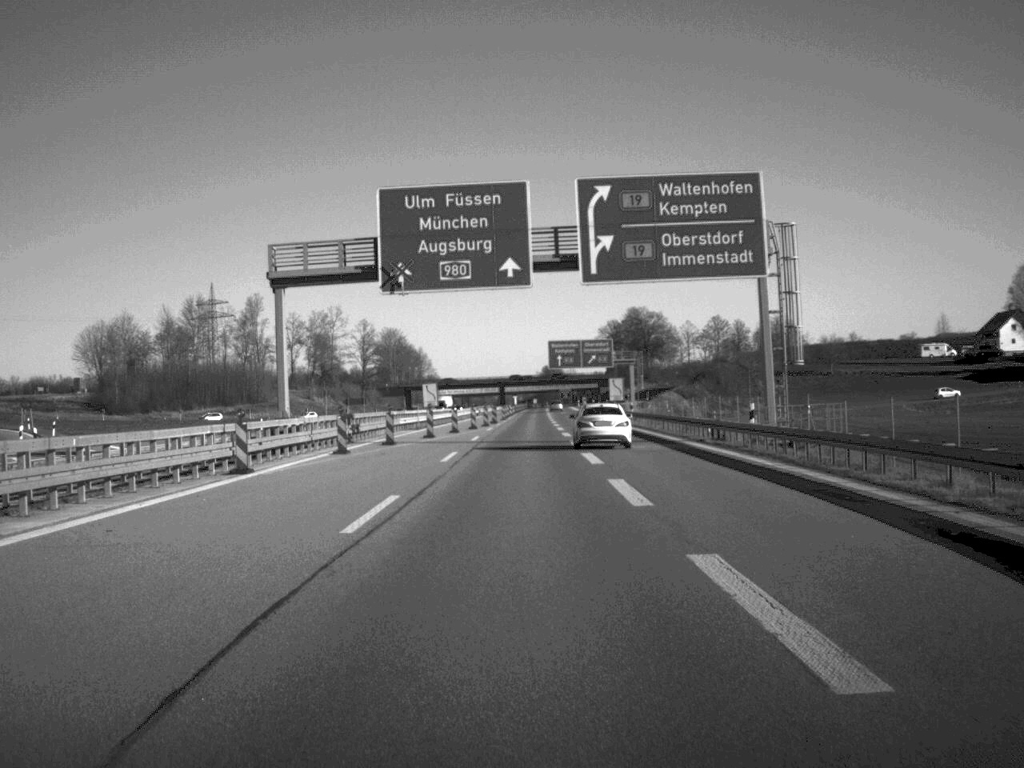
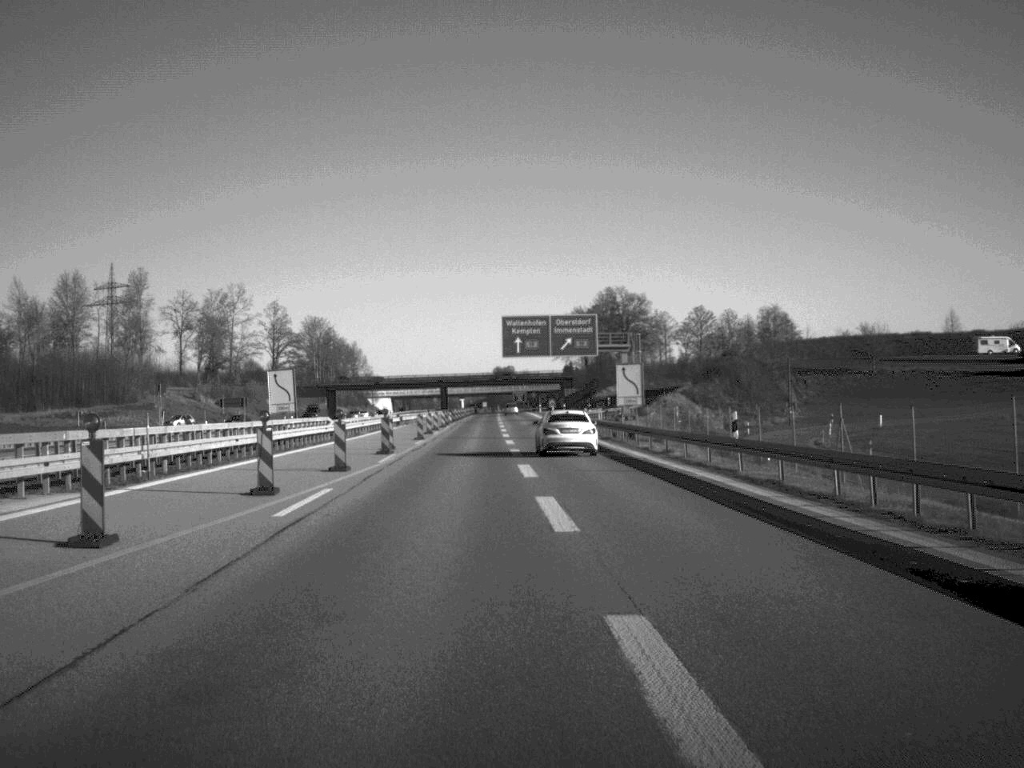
(+0.7, +51.0) m; +2°
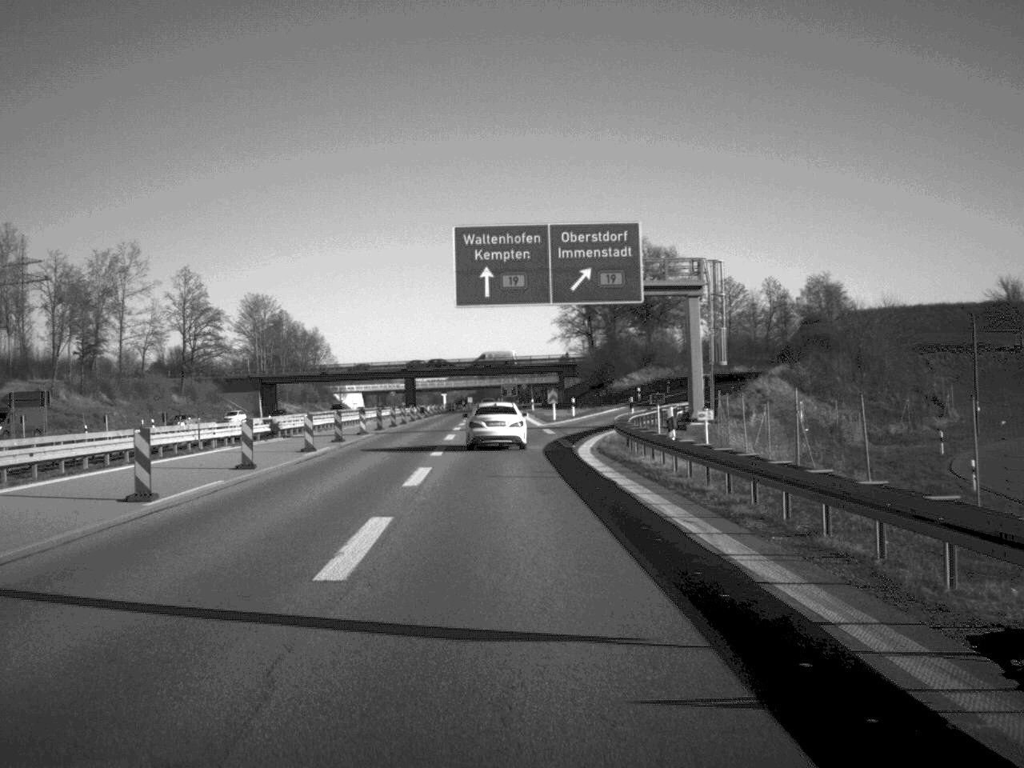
(+0.6, +52.2) m; 0°
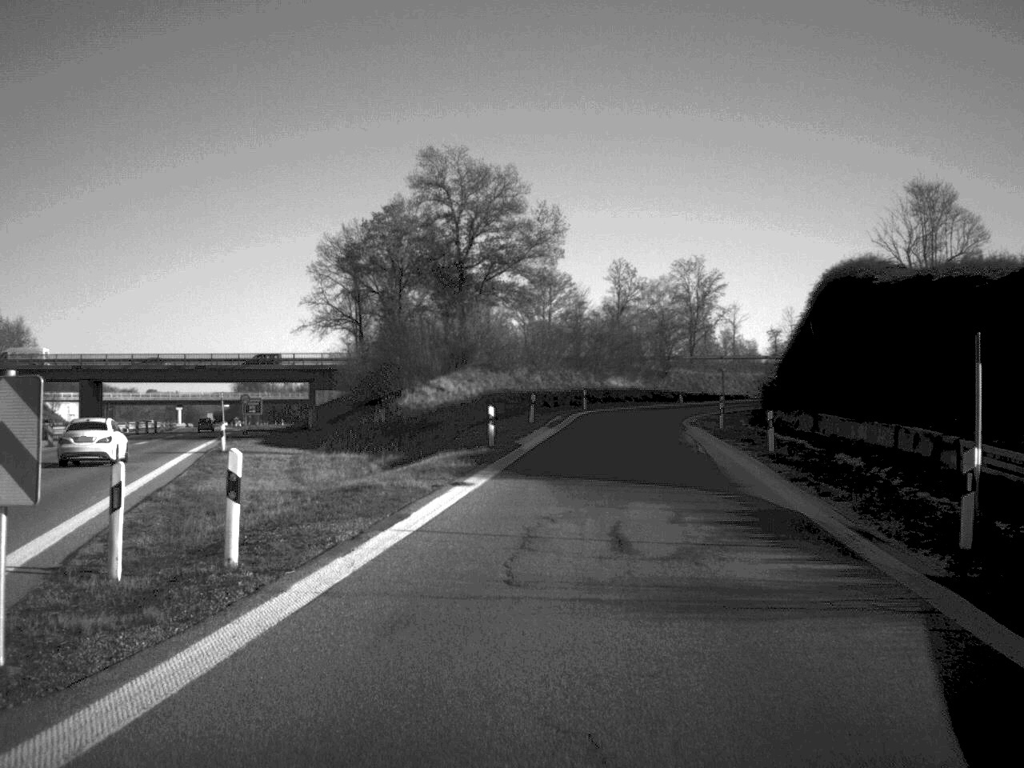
(+3.3, +61.1) m; +11°
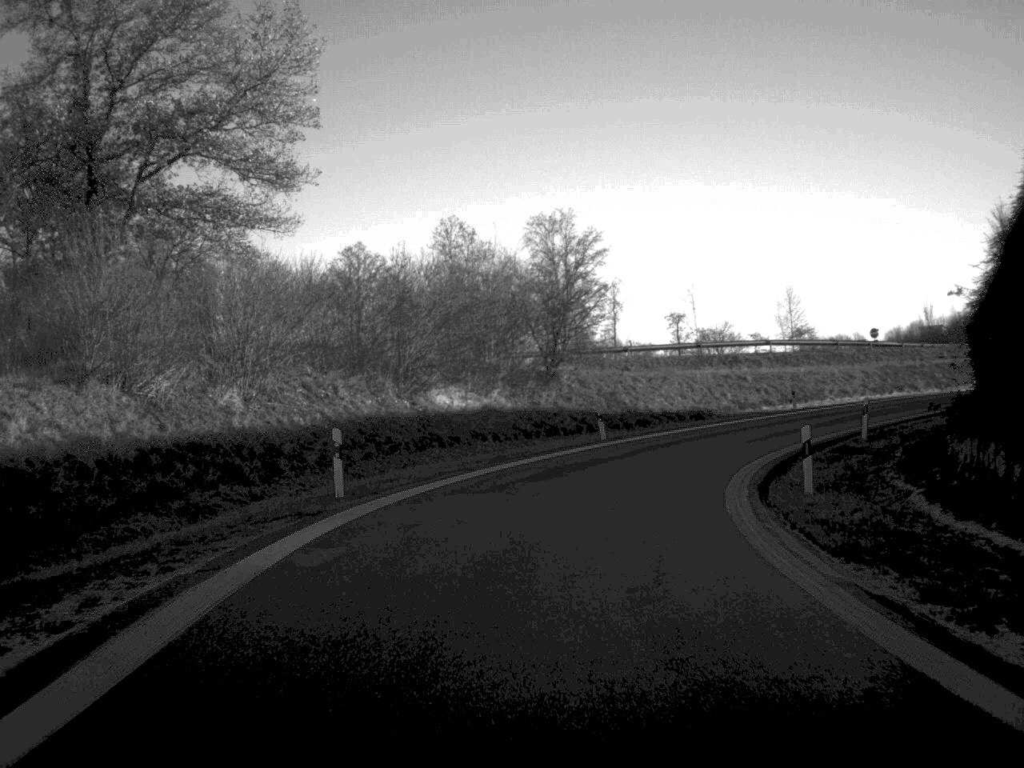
(+3.1, +45.3) m; +7°
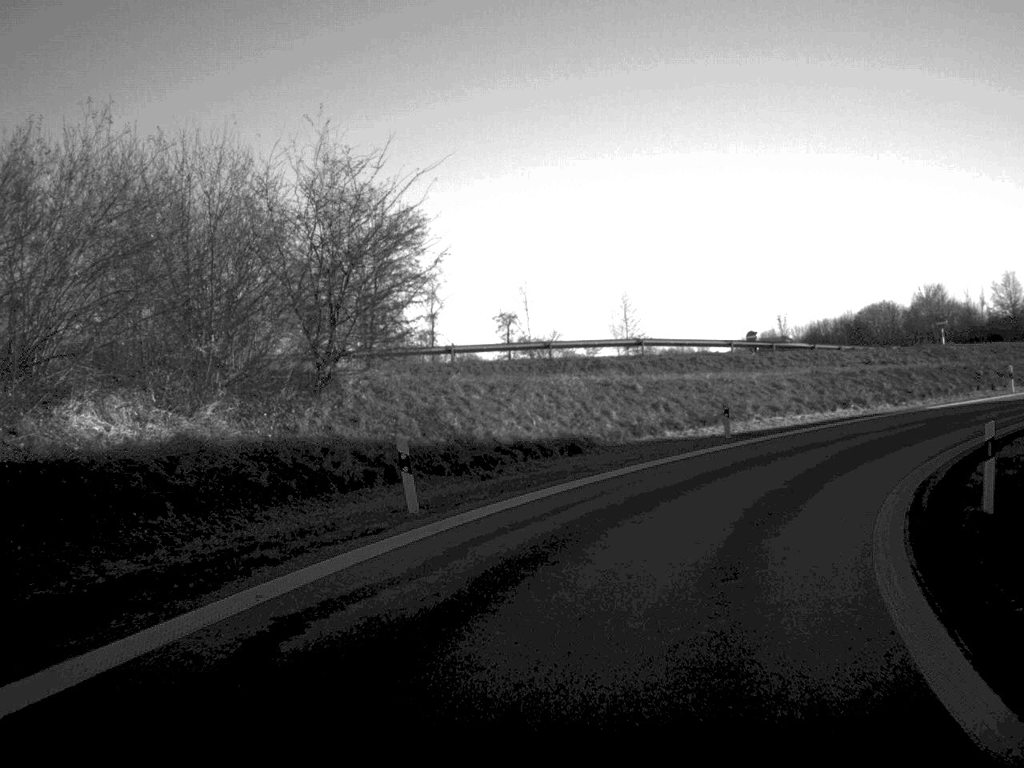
(+1.0, +17.9) m; +9°
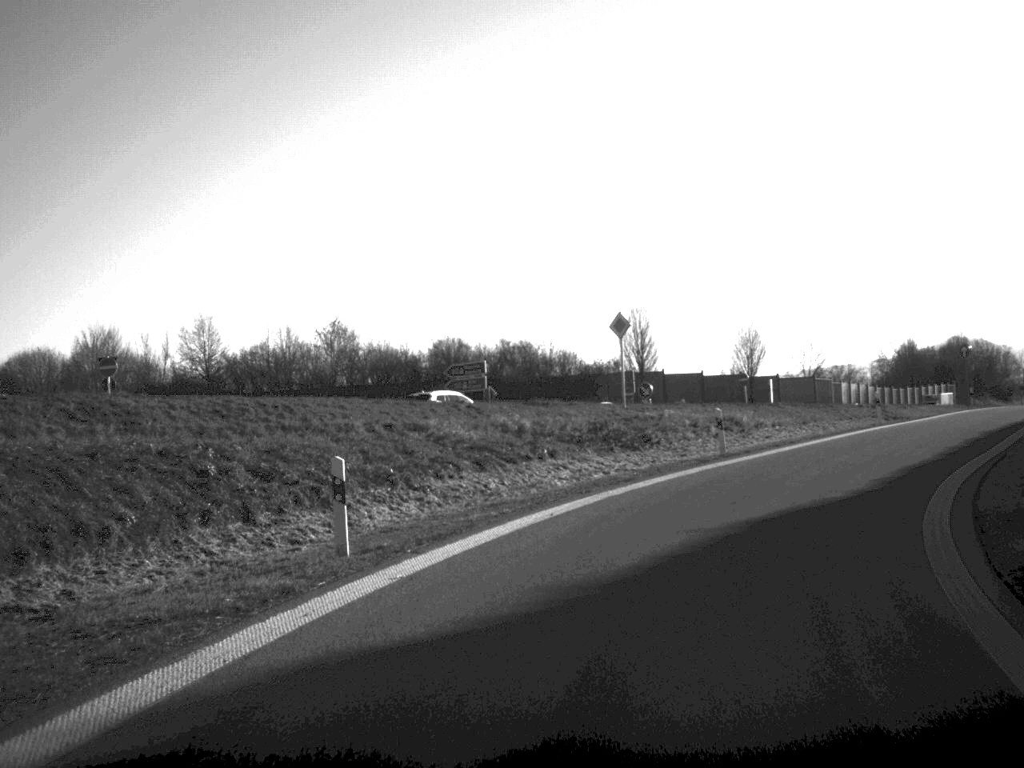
(+10.2, +31.6) m; +38°
